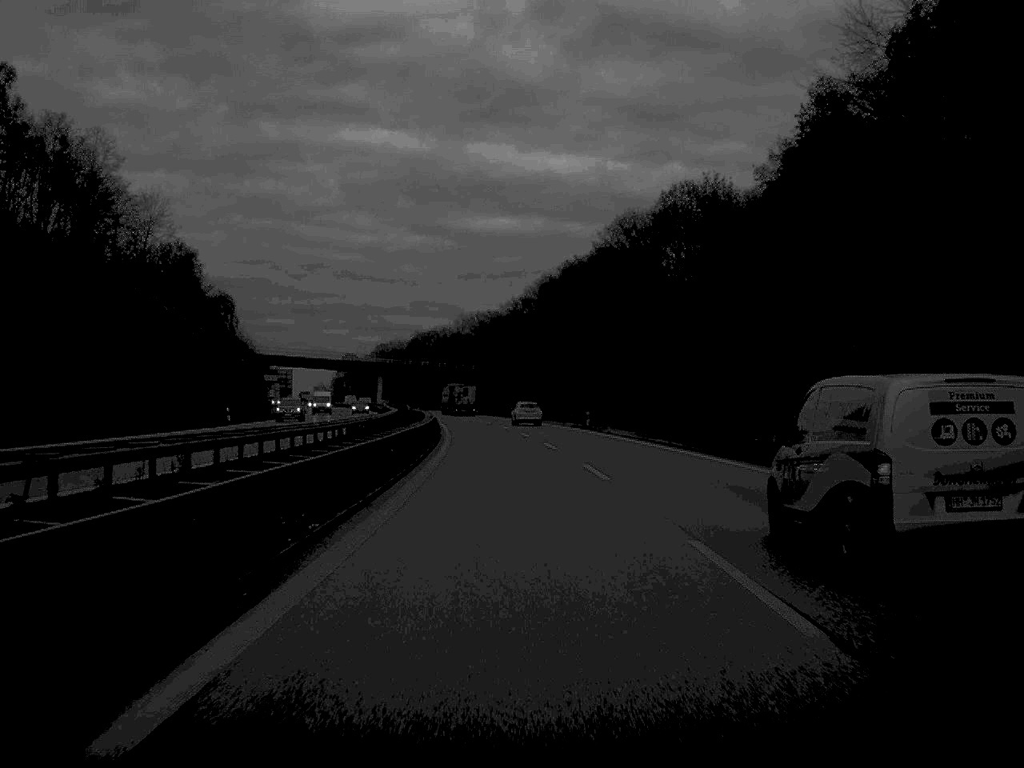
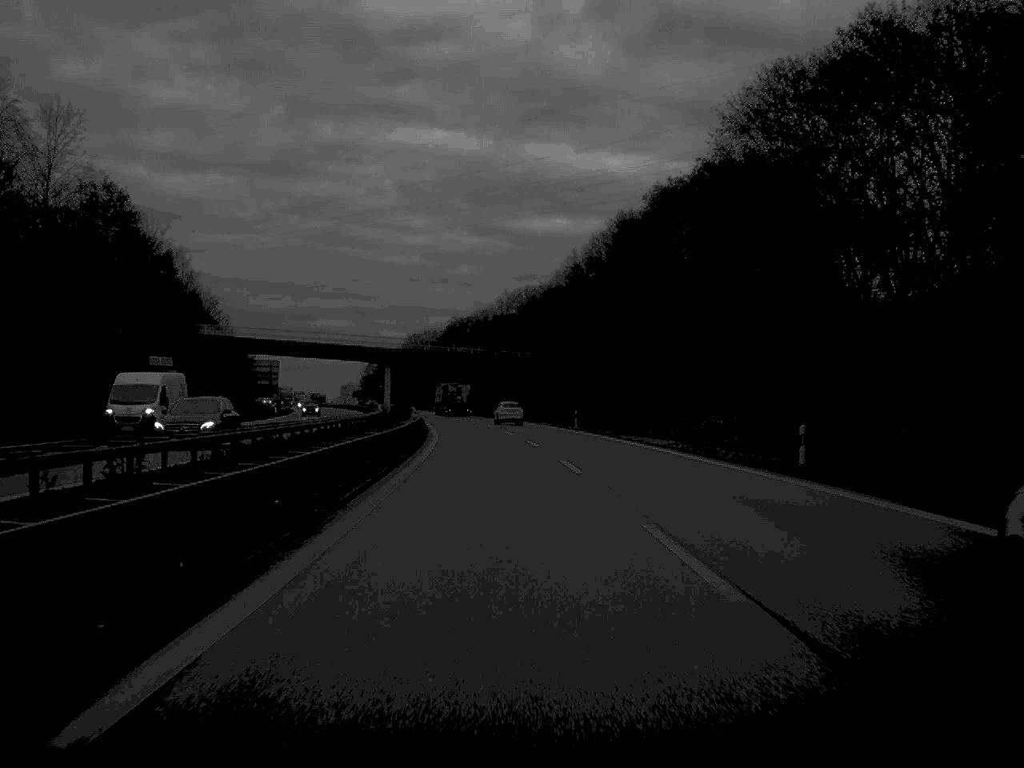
(-1.1, +51.9) m; -2°
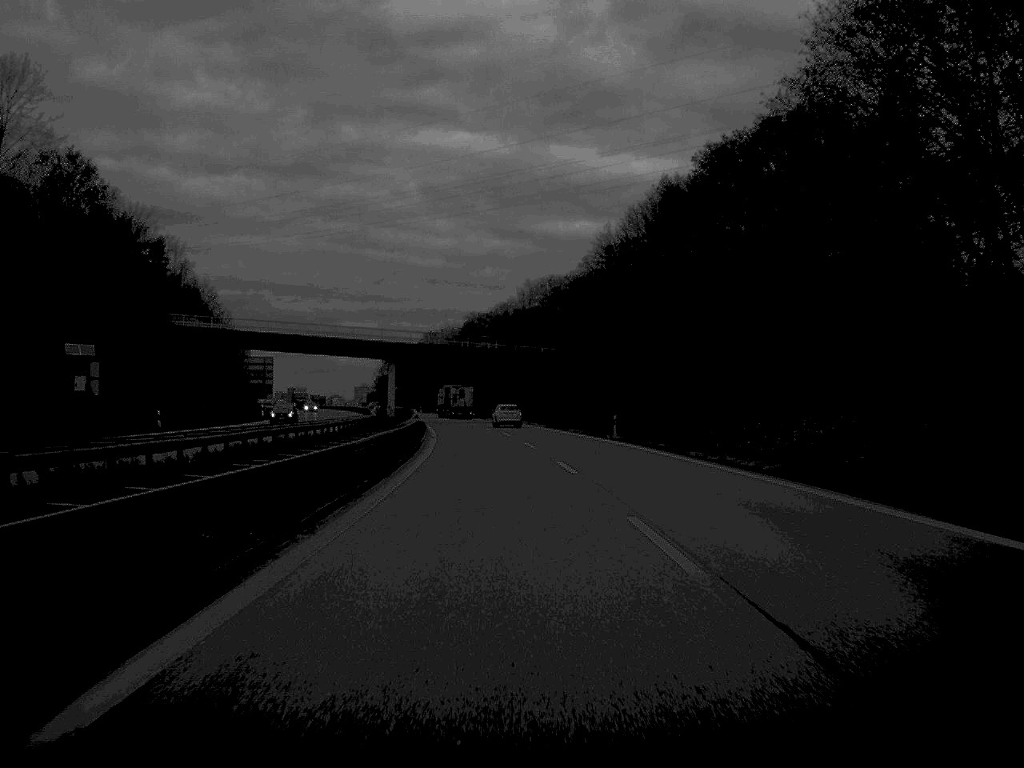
(-0.1, +16.8) m; -1°
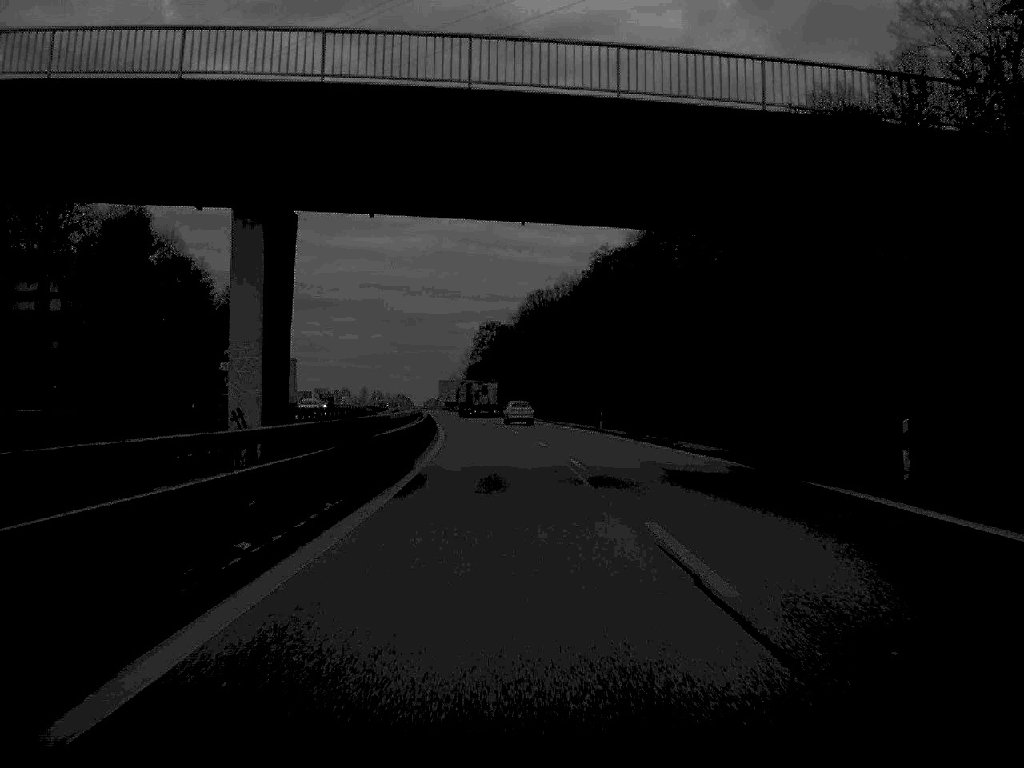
(-4.5, +90.4) m; -6°
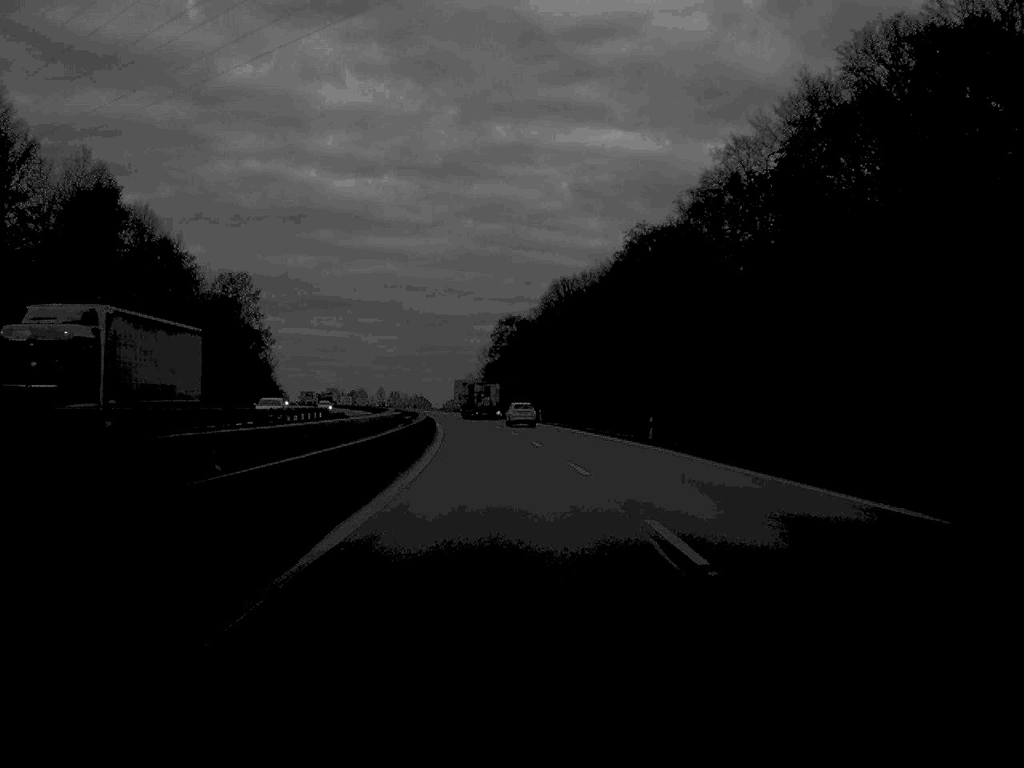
(-0.1, +16.9) m; -1°
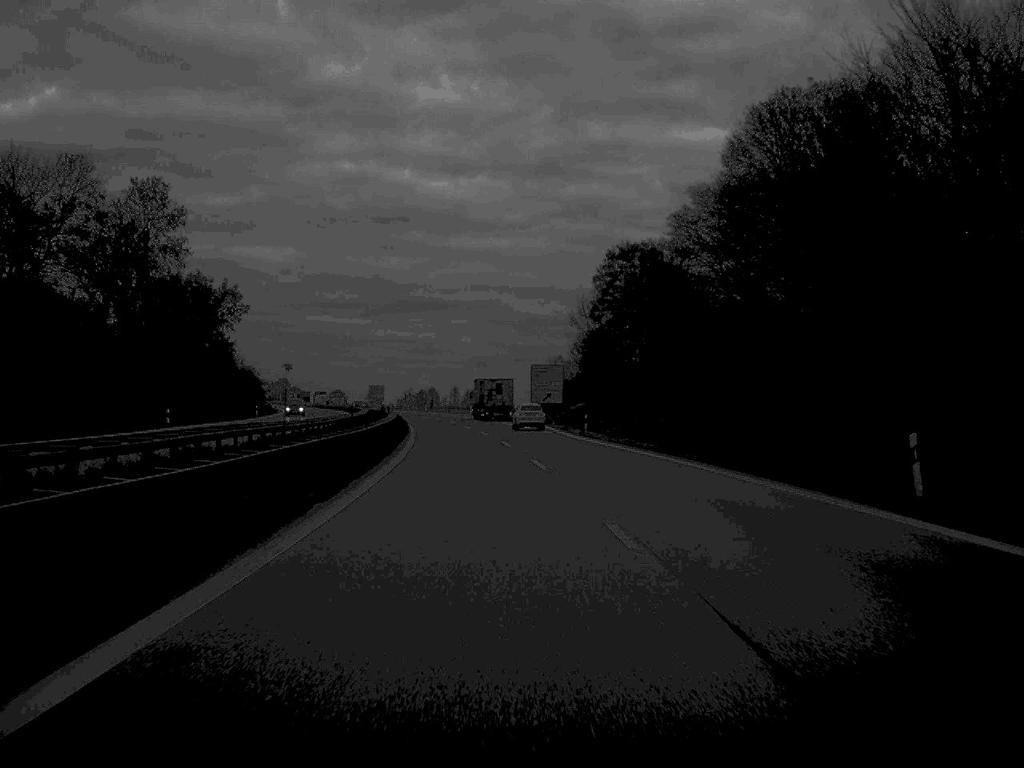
(-3.4, +87.4) m; -4°
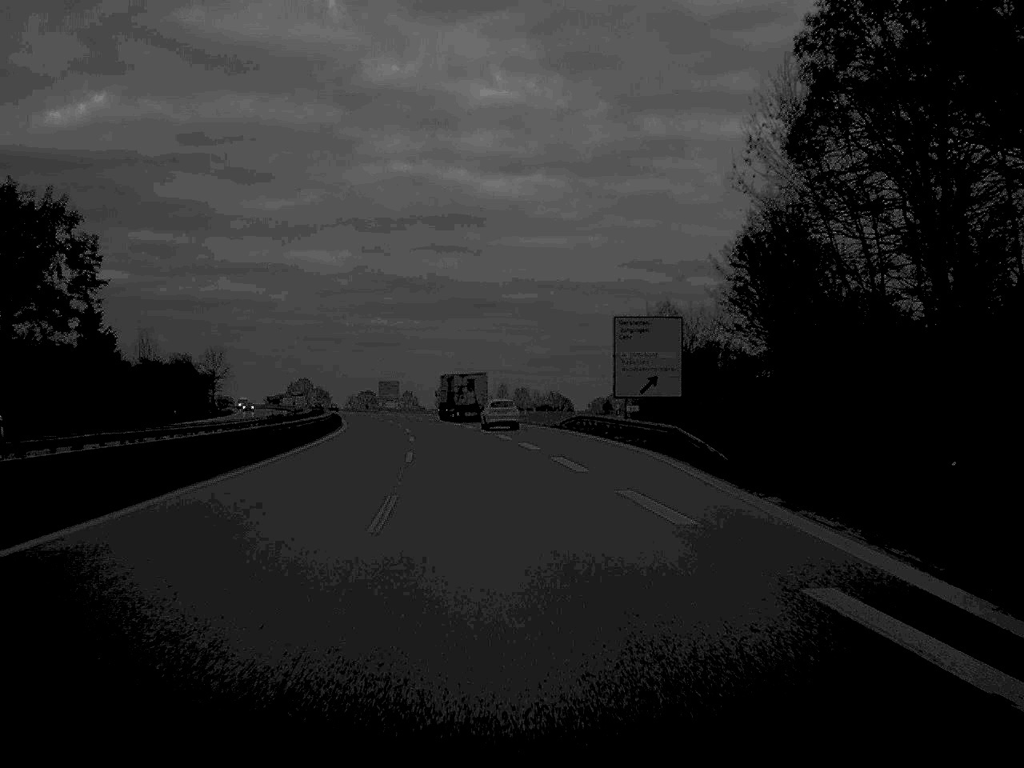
(-1.1, +68.6) m; -3°
